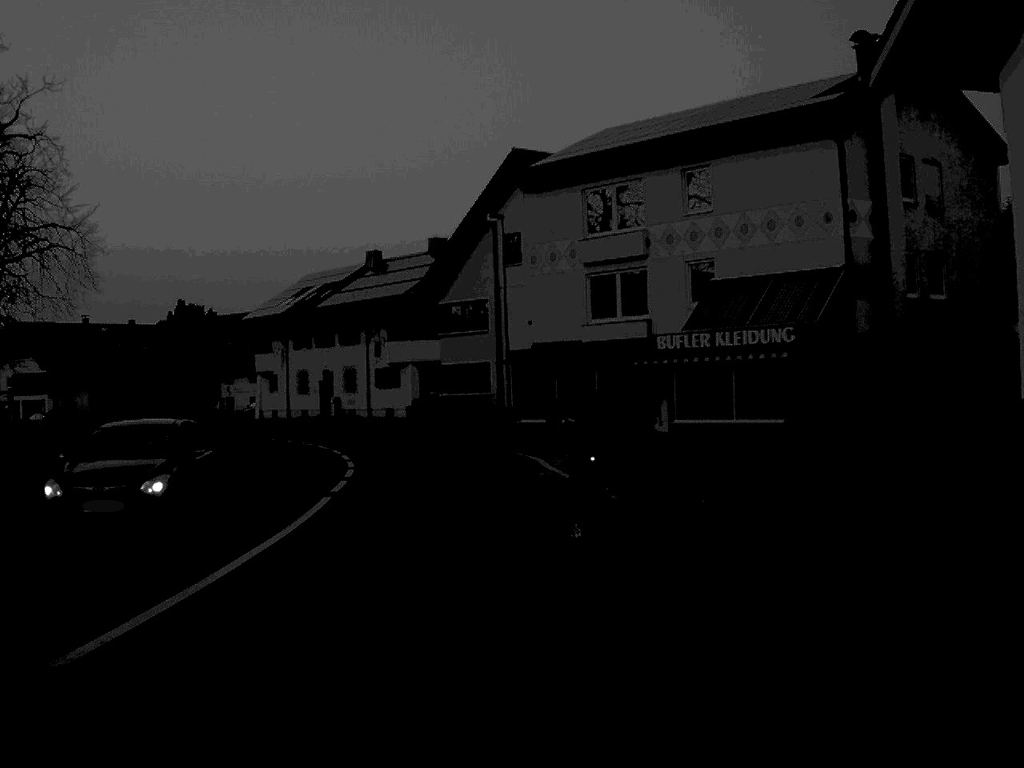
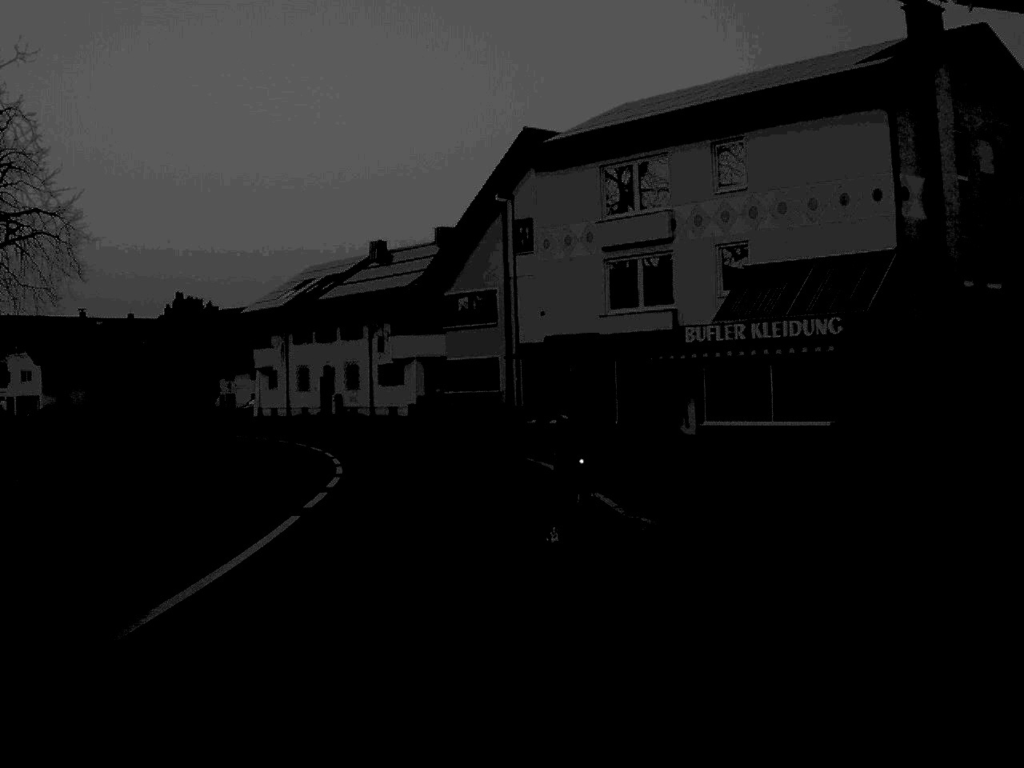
(0.0, +3.9) m; 0°
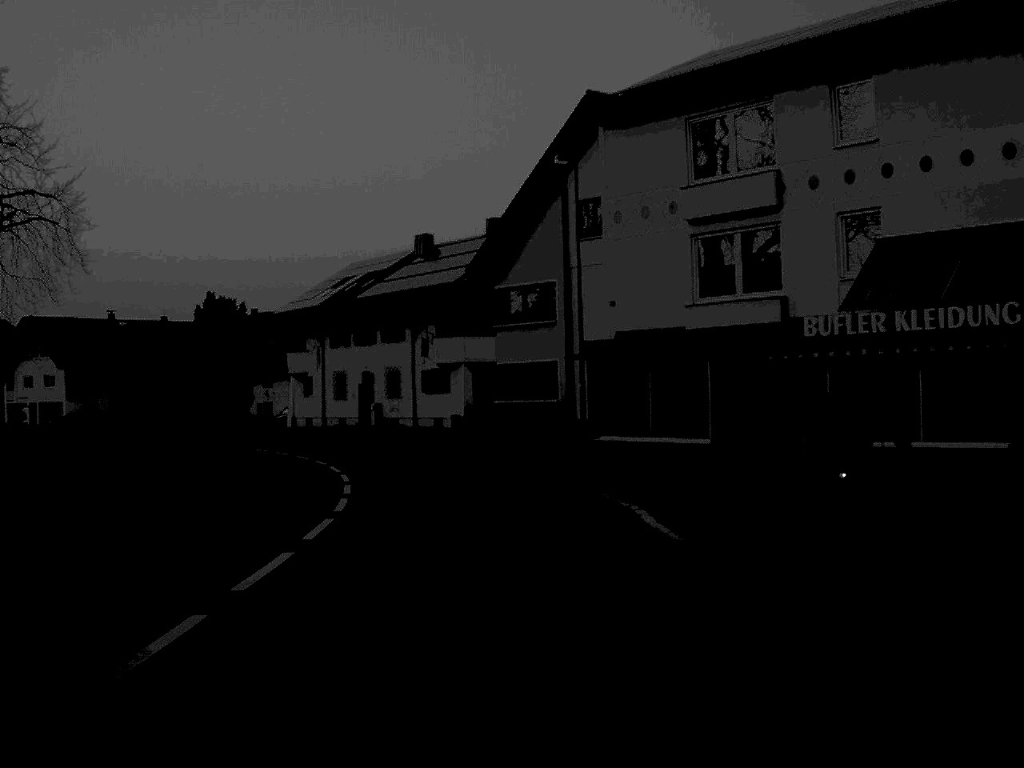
(-0.2, +7.8) m; -3°
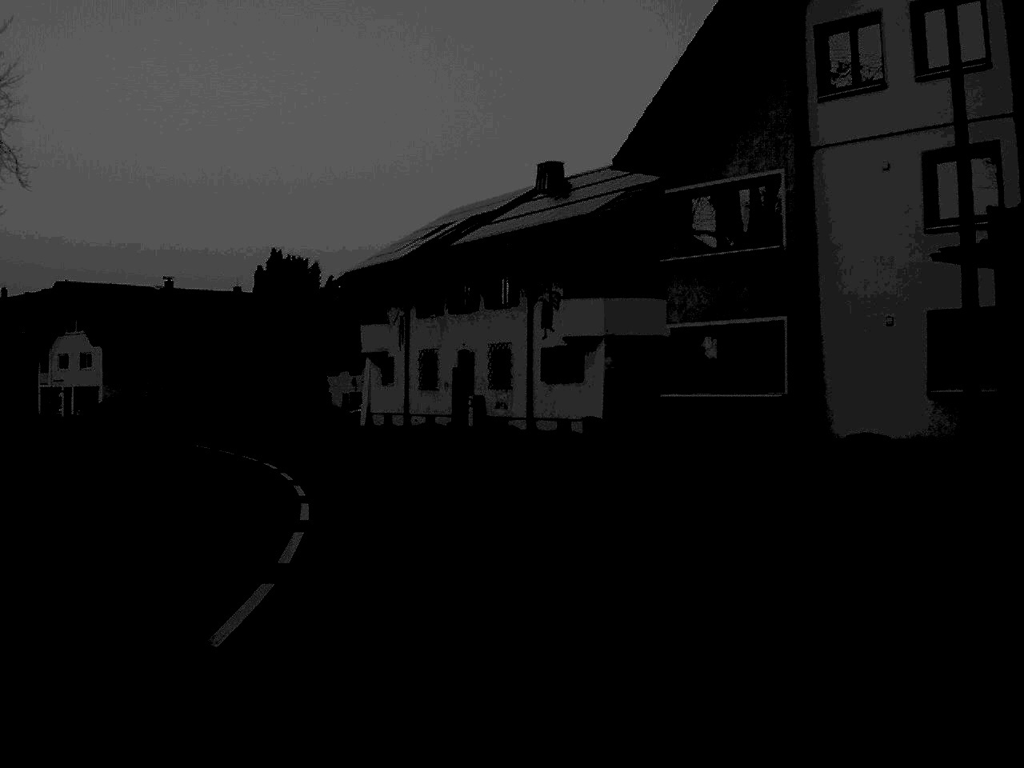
(-1.0, +21.1) m; -6°
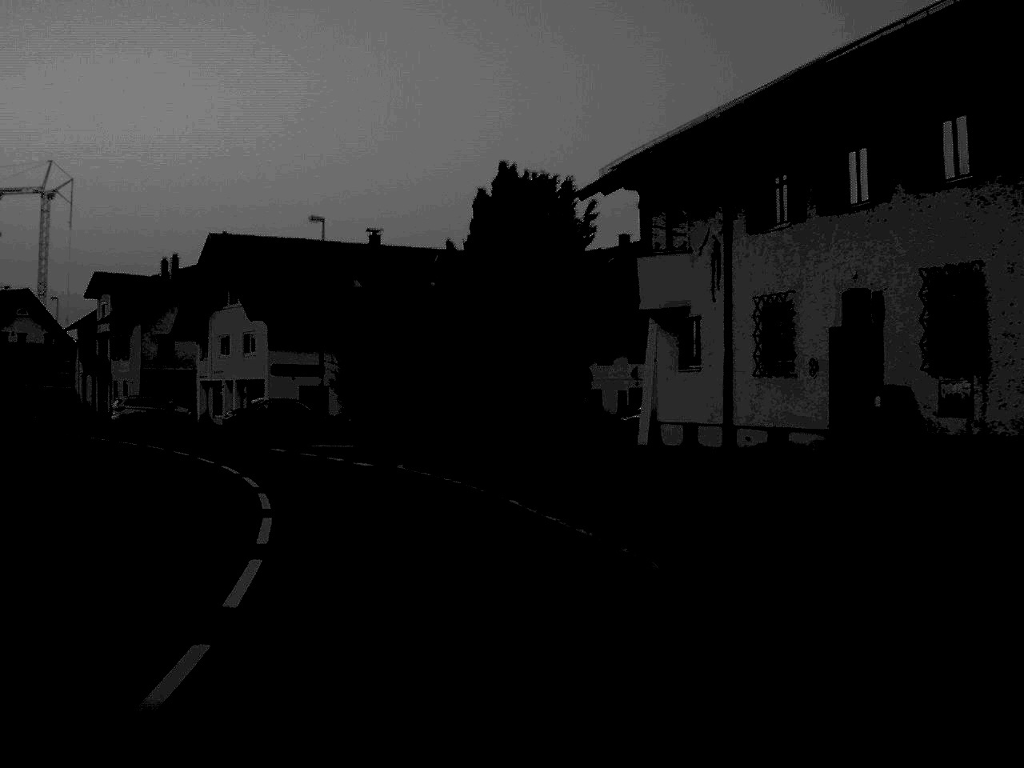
(-2.8, +26.4) m; -13°
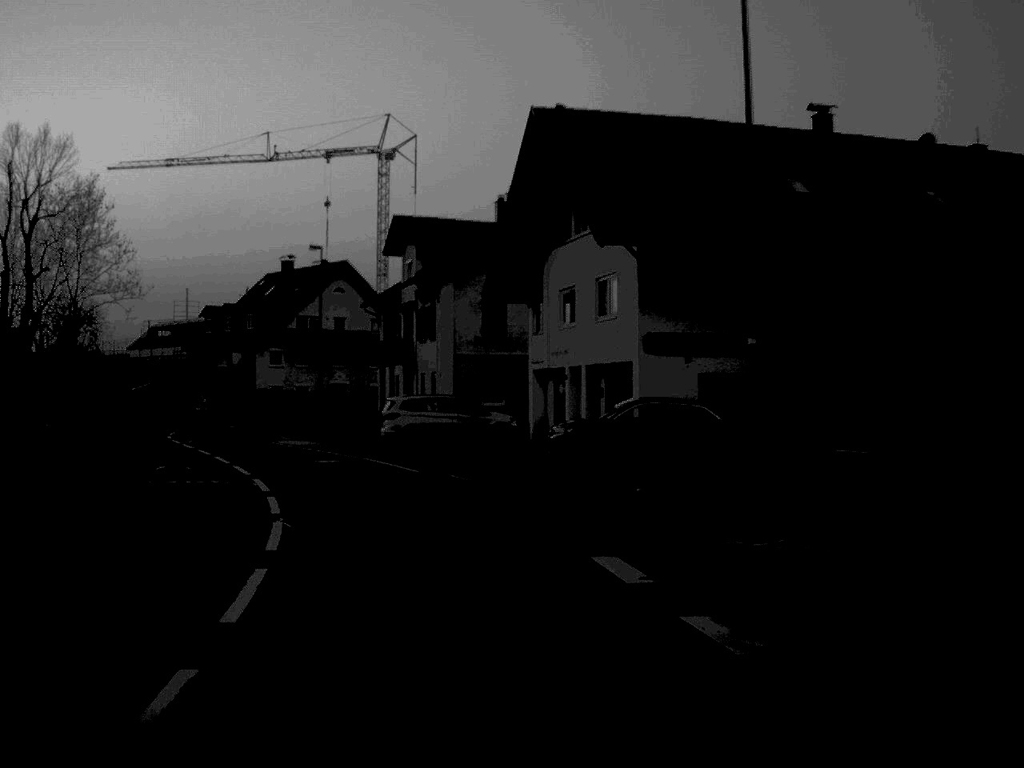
(-4.3, +27.7) m; -18°
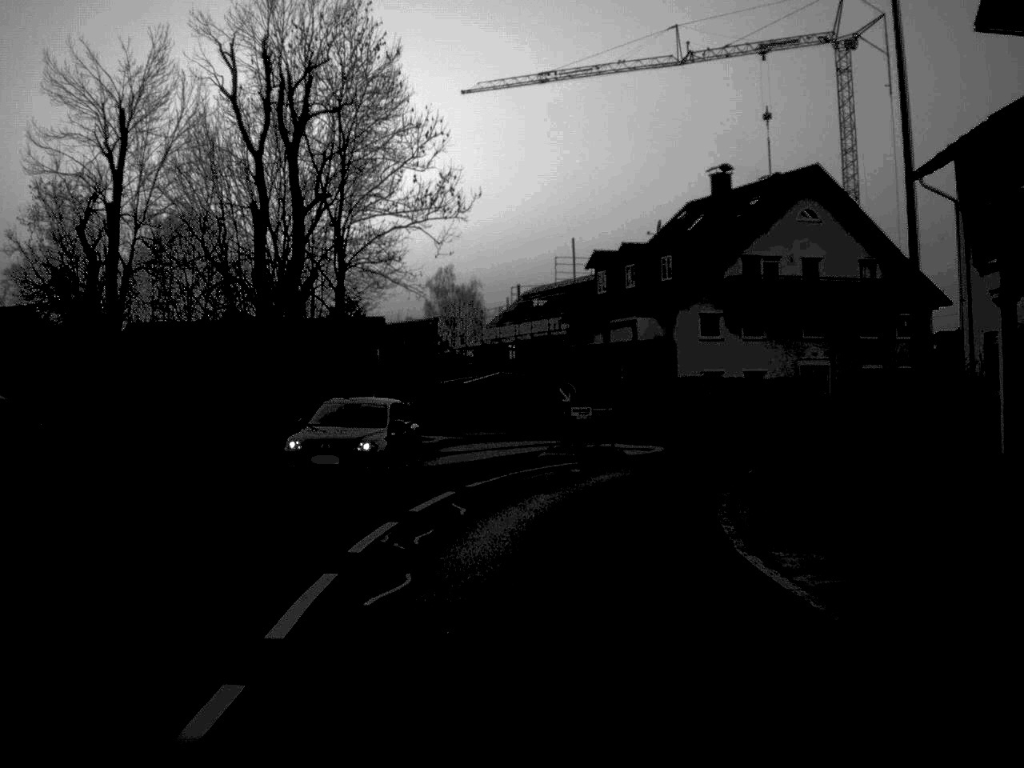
(-7.3, +36.0) m; -18°
